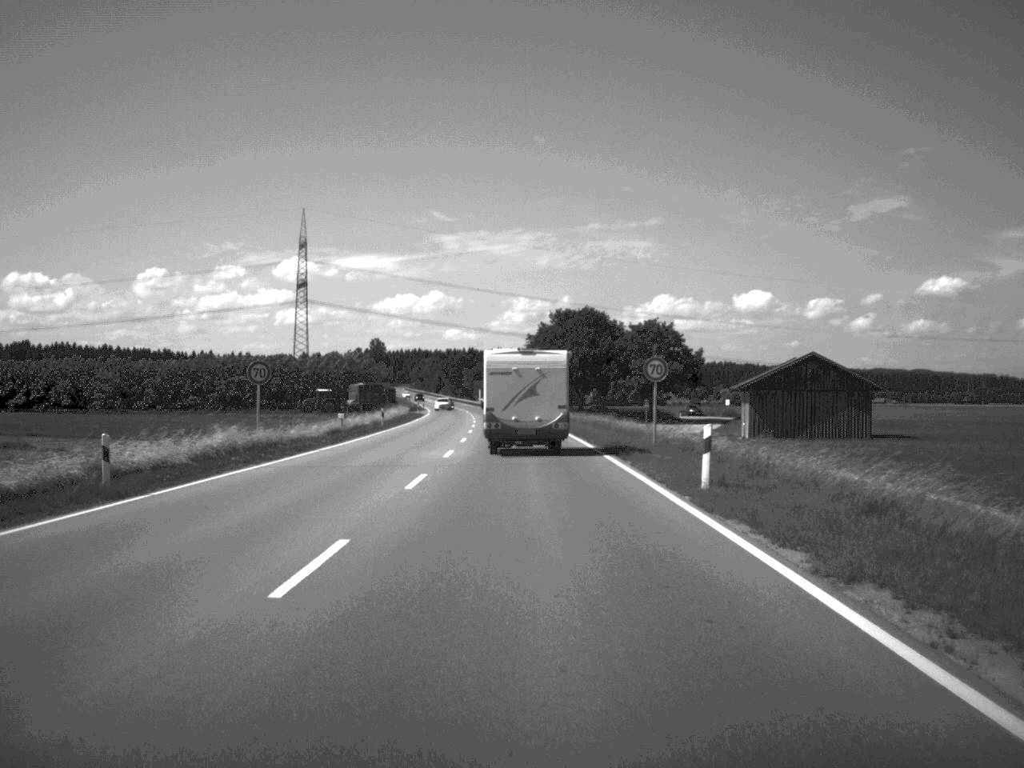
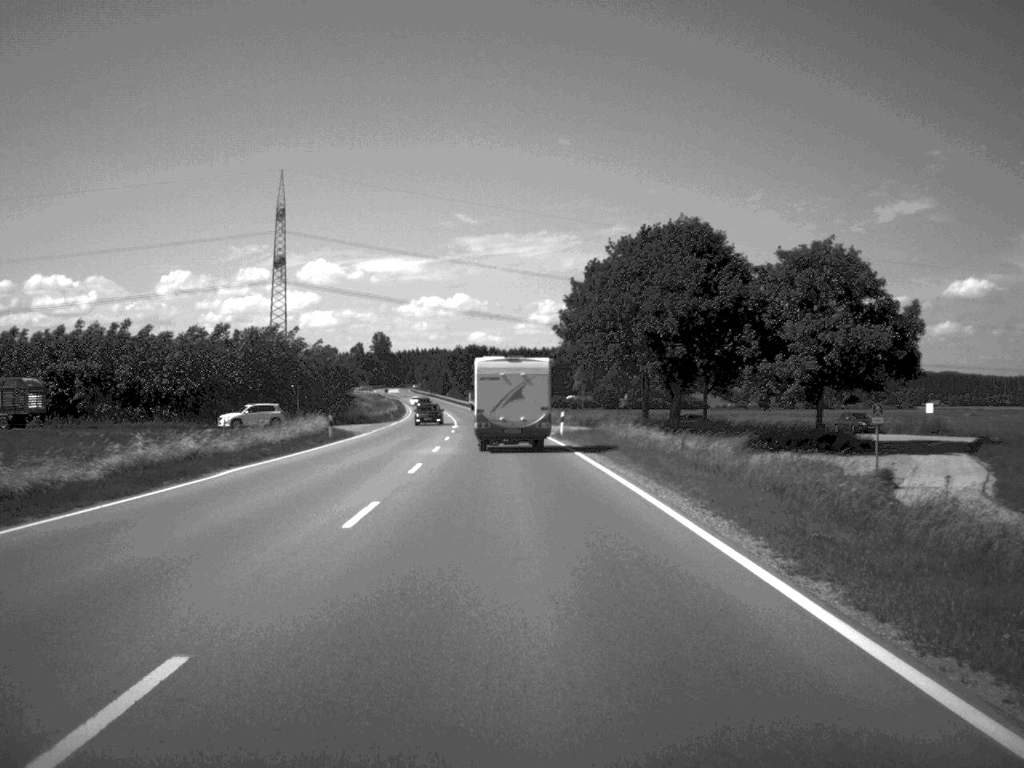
(-0.8, +65.4) m; -1°
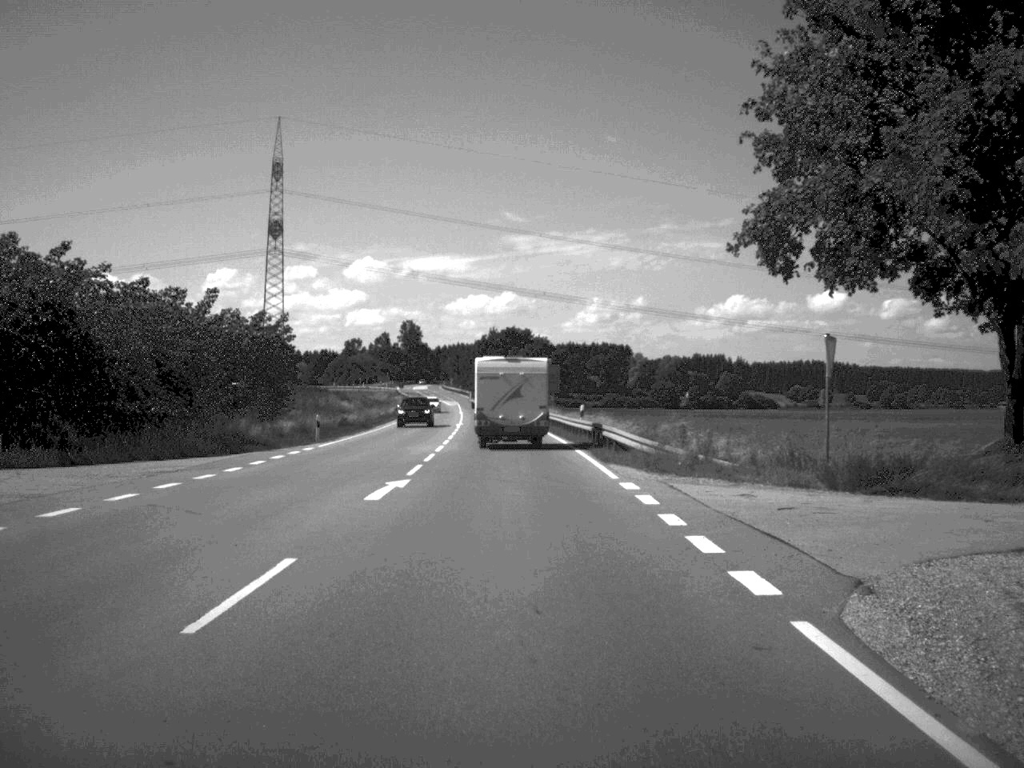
(-1.1, +54.5) m; -2°
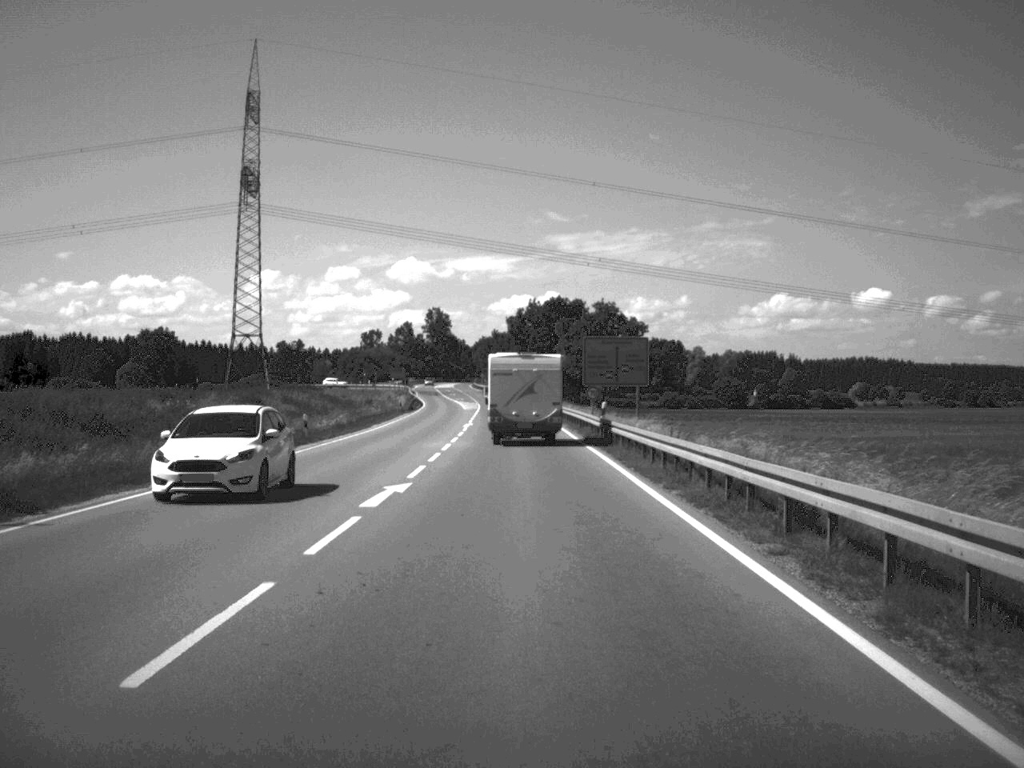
(-1.0, +54.8) m; -2°
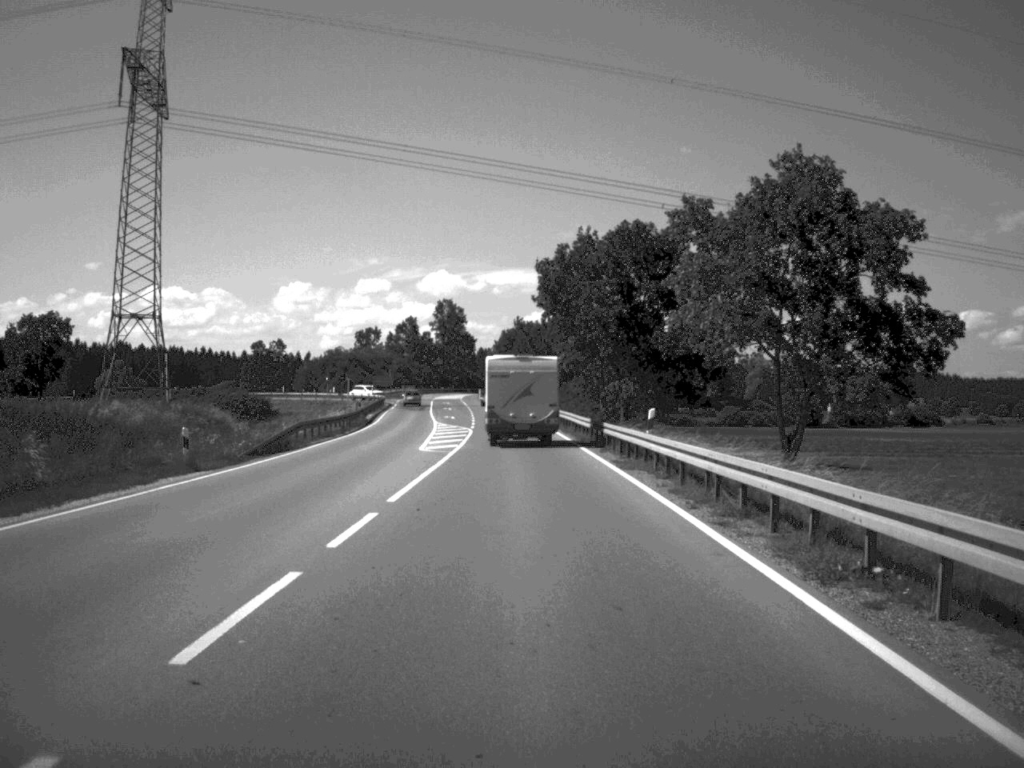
(-0.9, +64.5) m; -2°
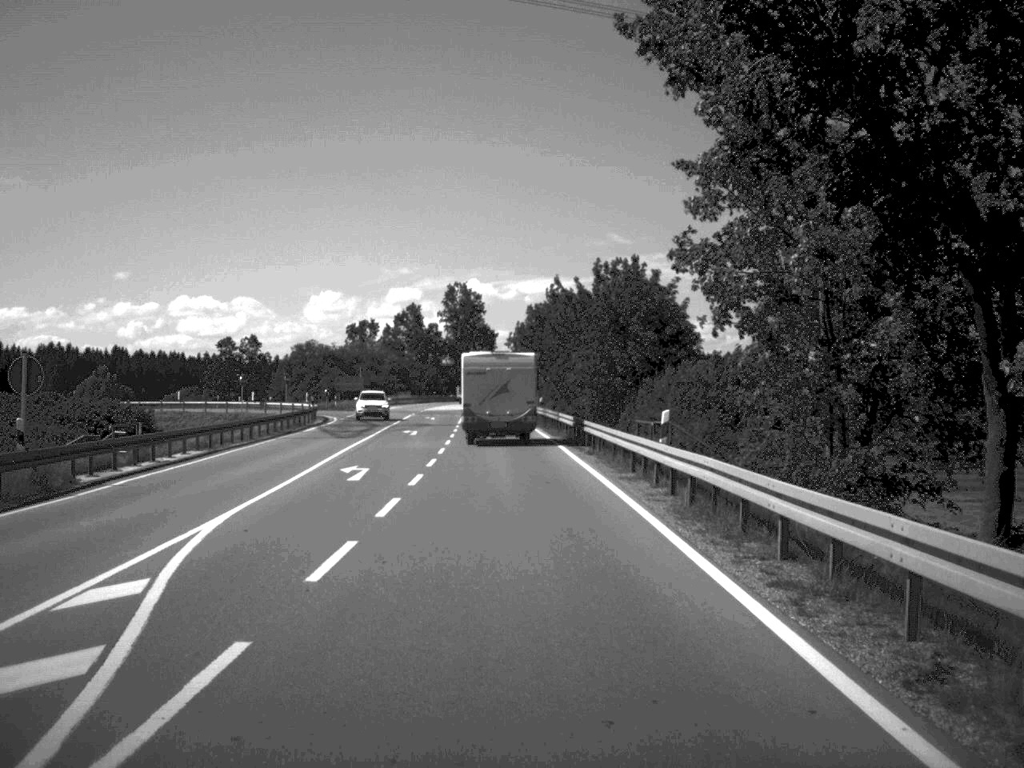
(-0.6, +53.9) m; -2°
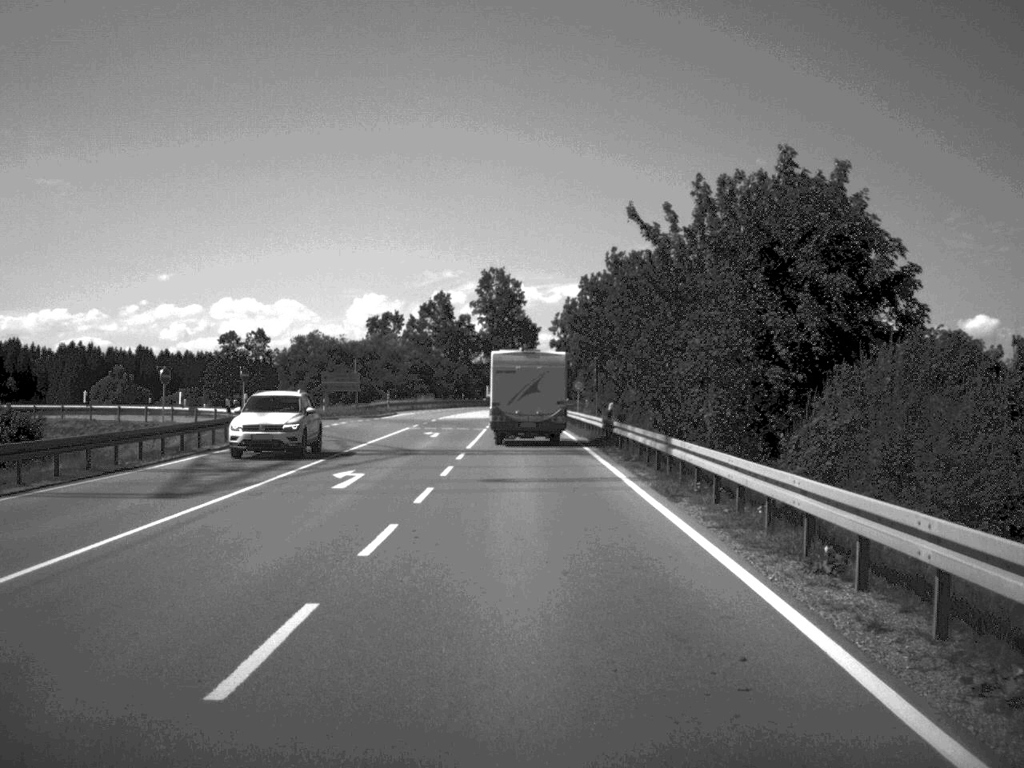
(-0.5, +27.5) m; -2°
